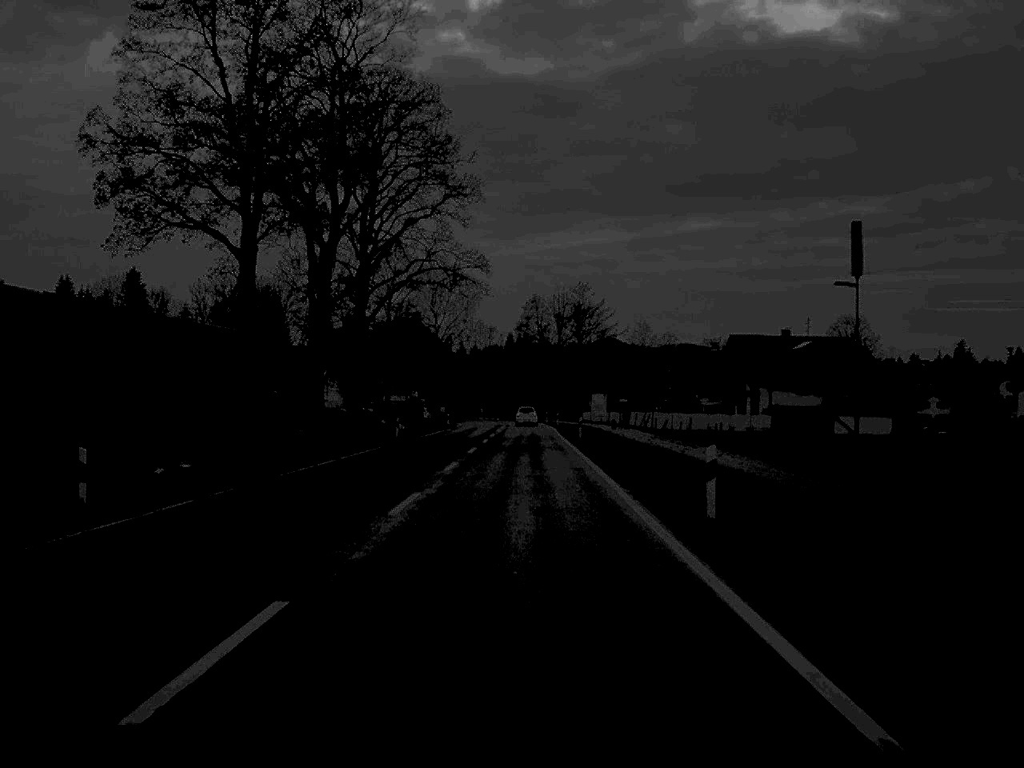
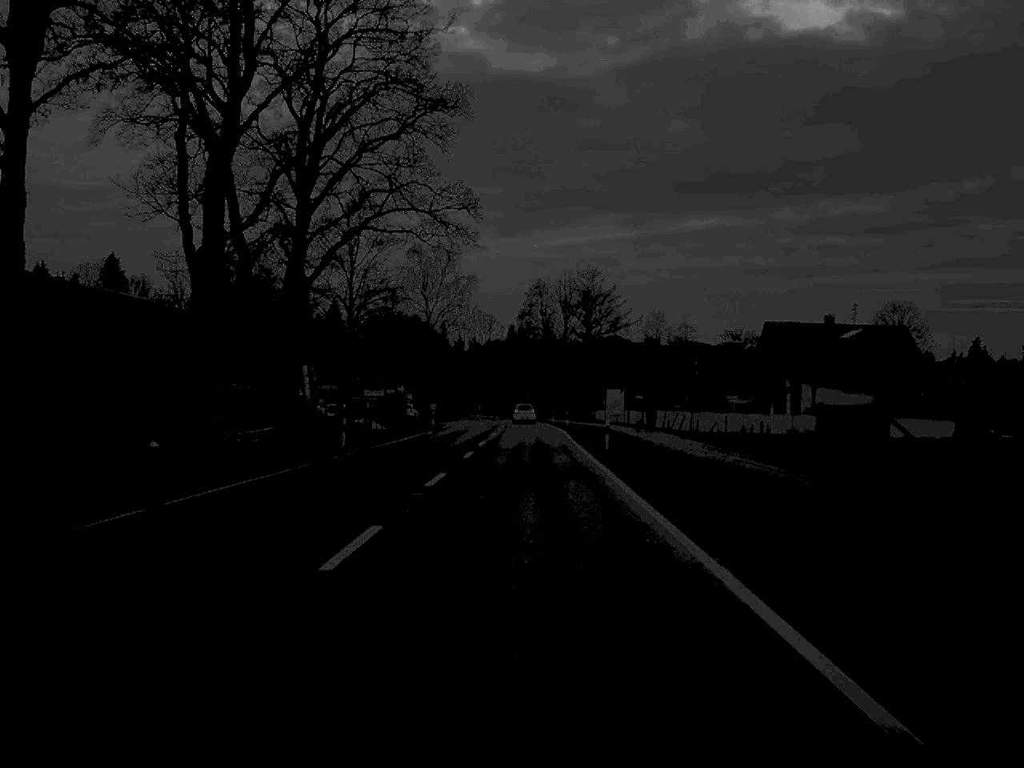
(0.0, +18.6) m; 0°
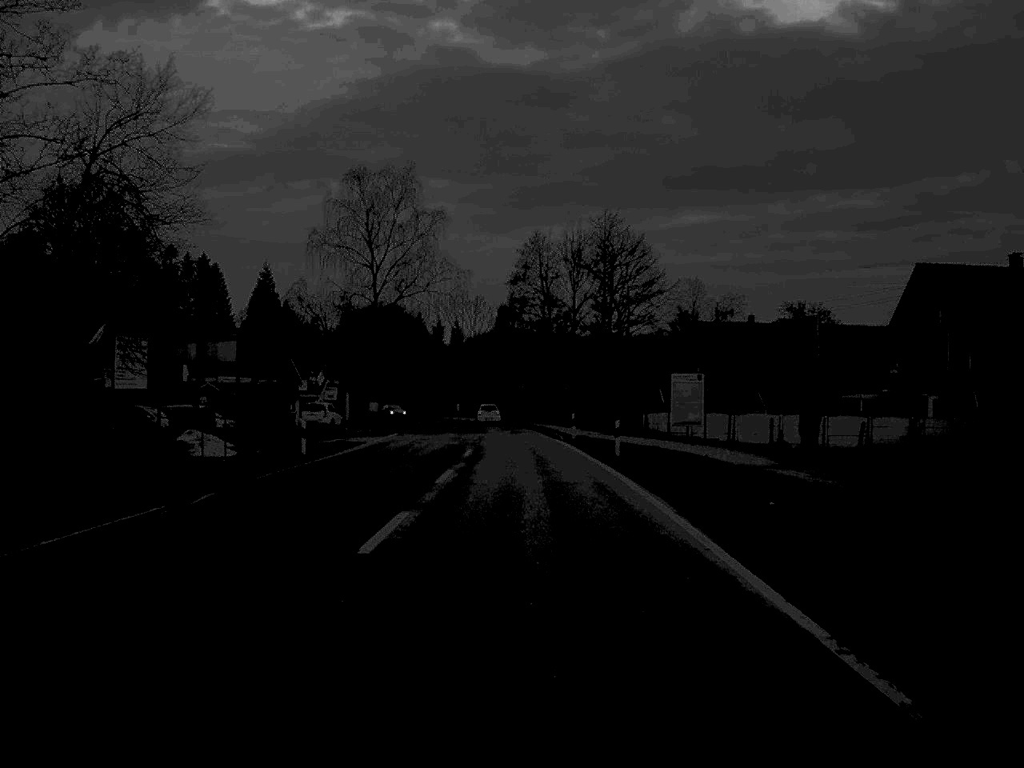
(+0.1, +47.1) m; 0°
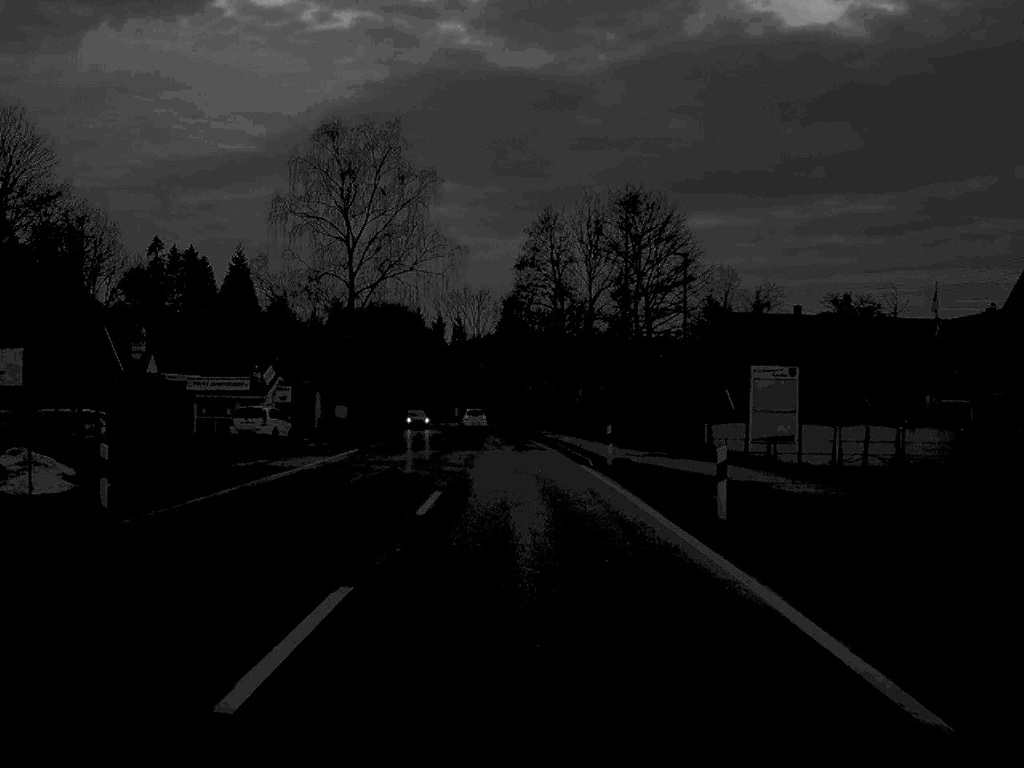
(0.0, +17.5) m; 0°
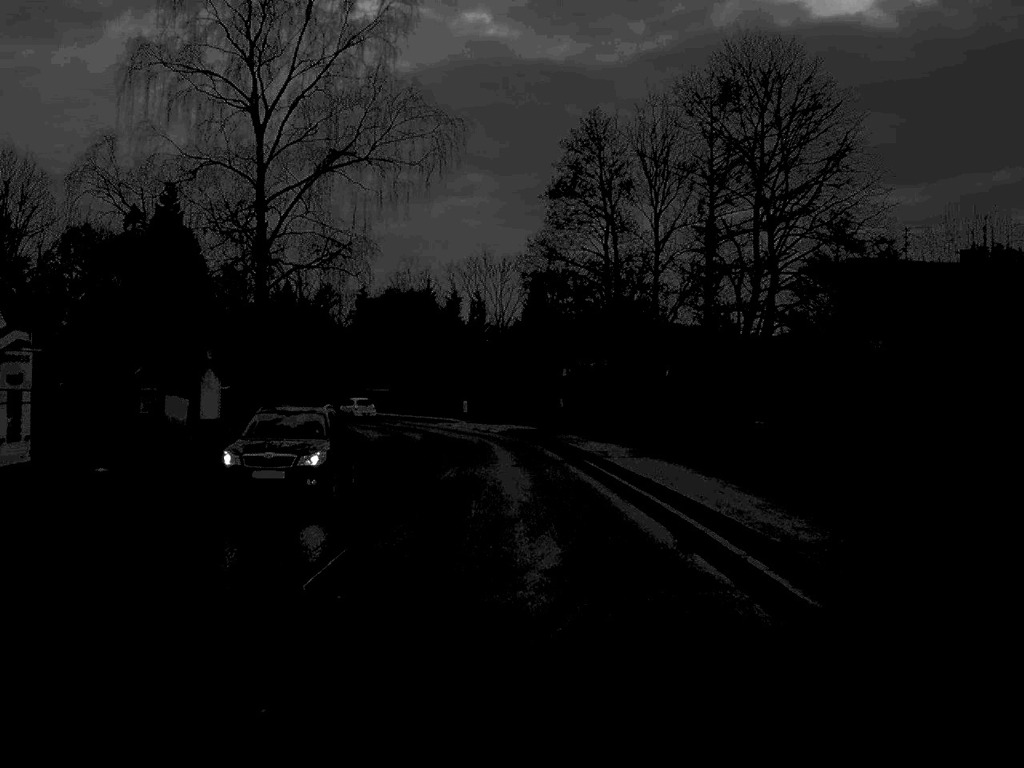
(-0.4, +34.8) m; -1°
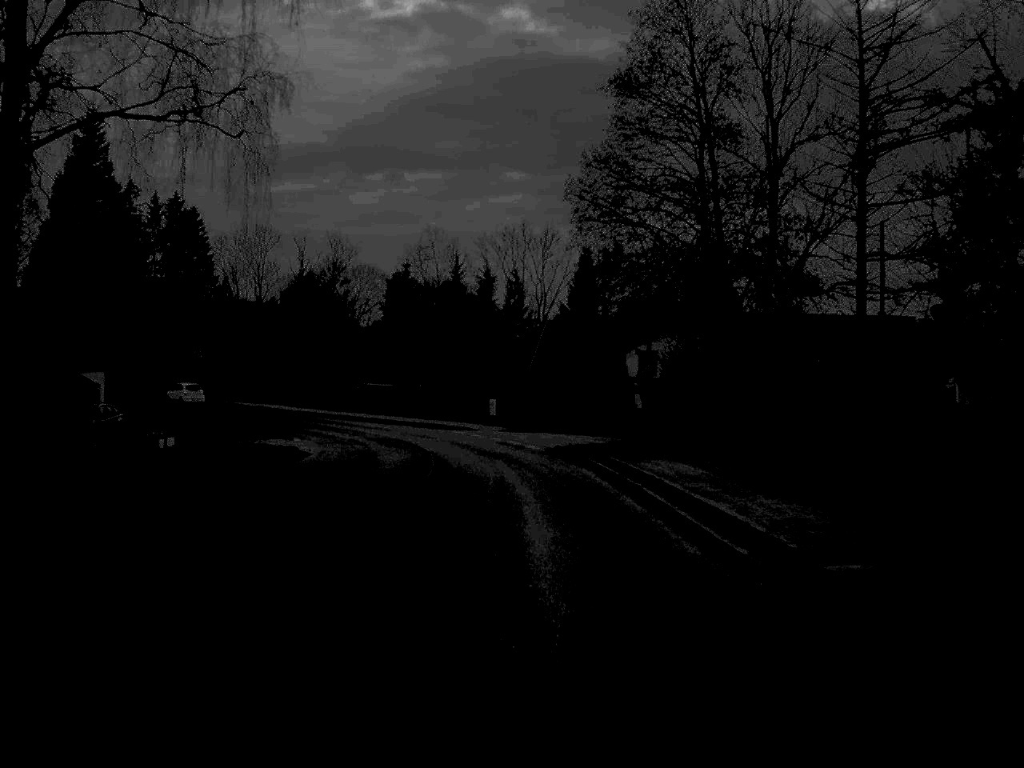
(-0.4, +25.5) m; -2°
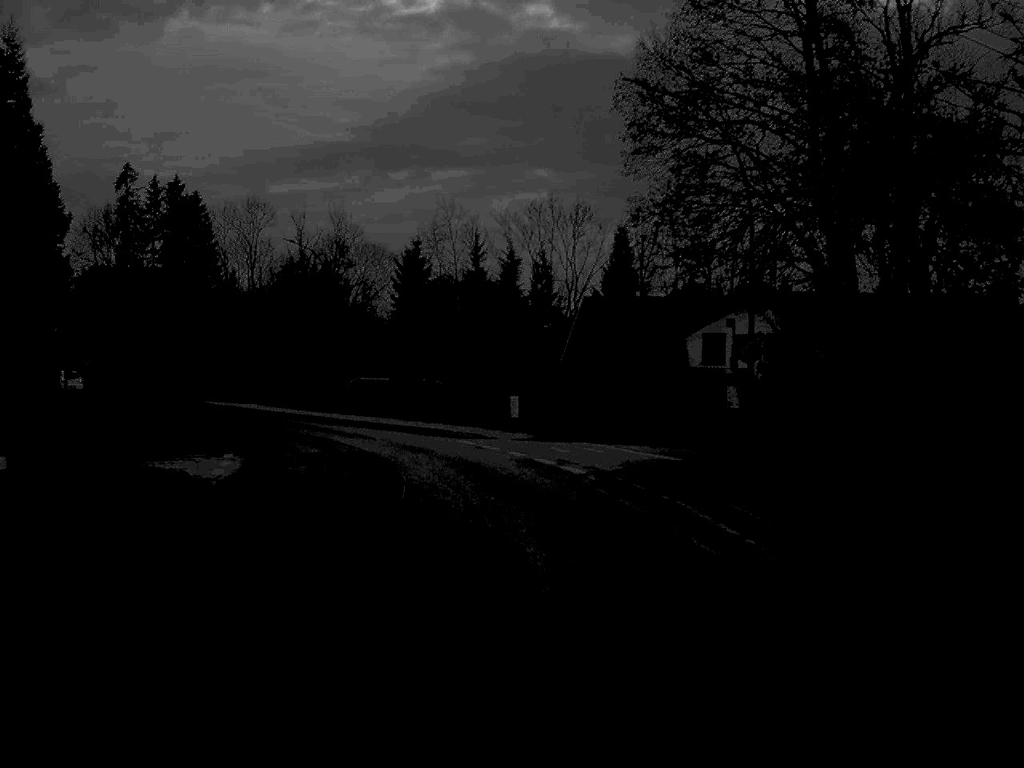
(-0.2, +15.3) m; -1°
